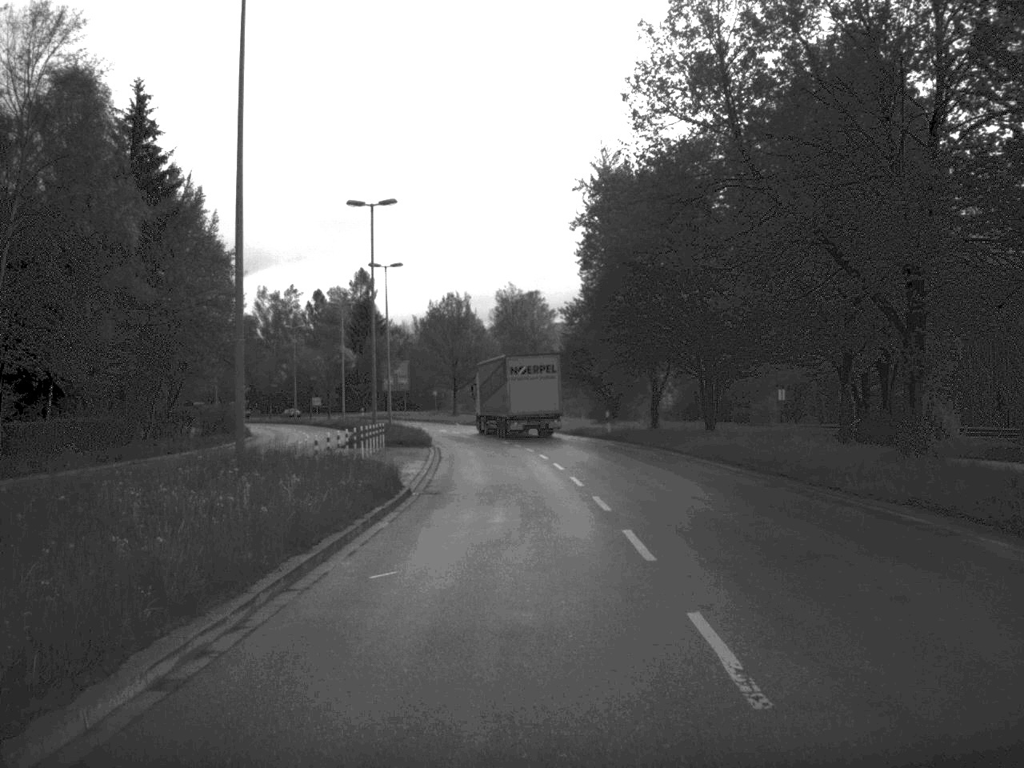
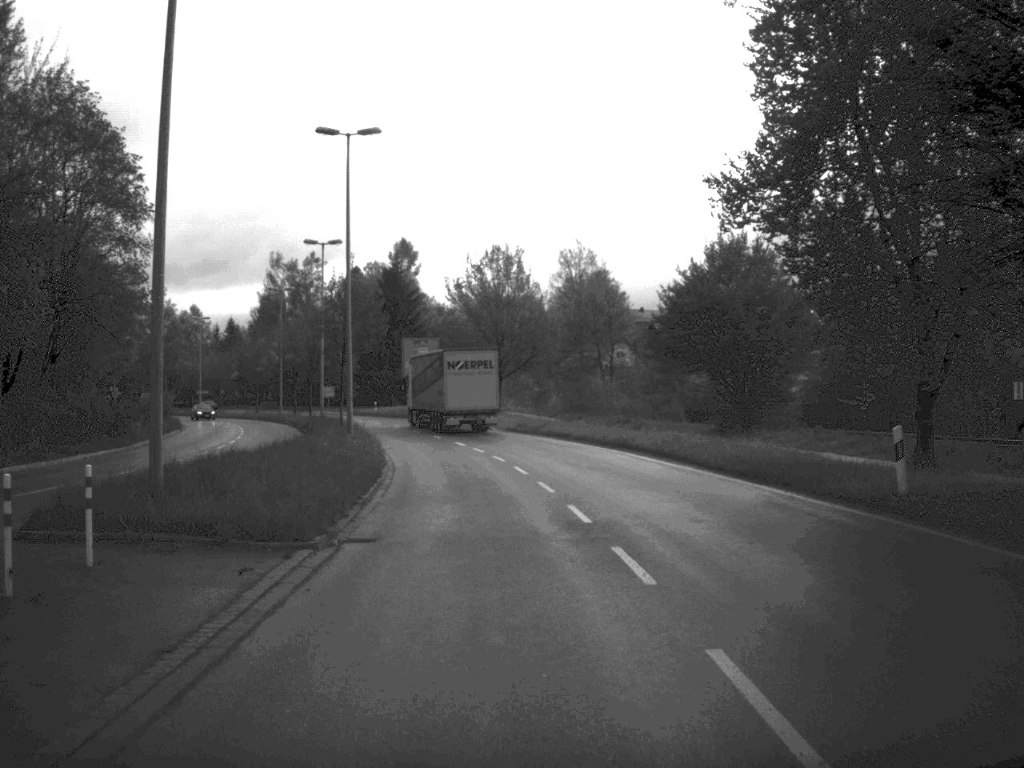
(-0.8, +36.8) m; -3°
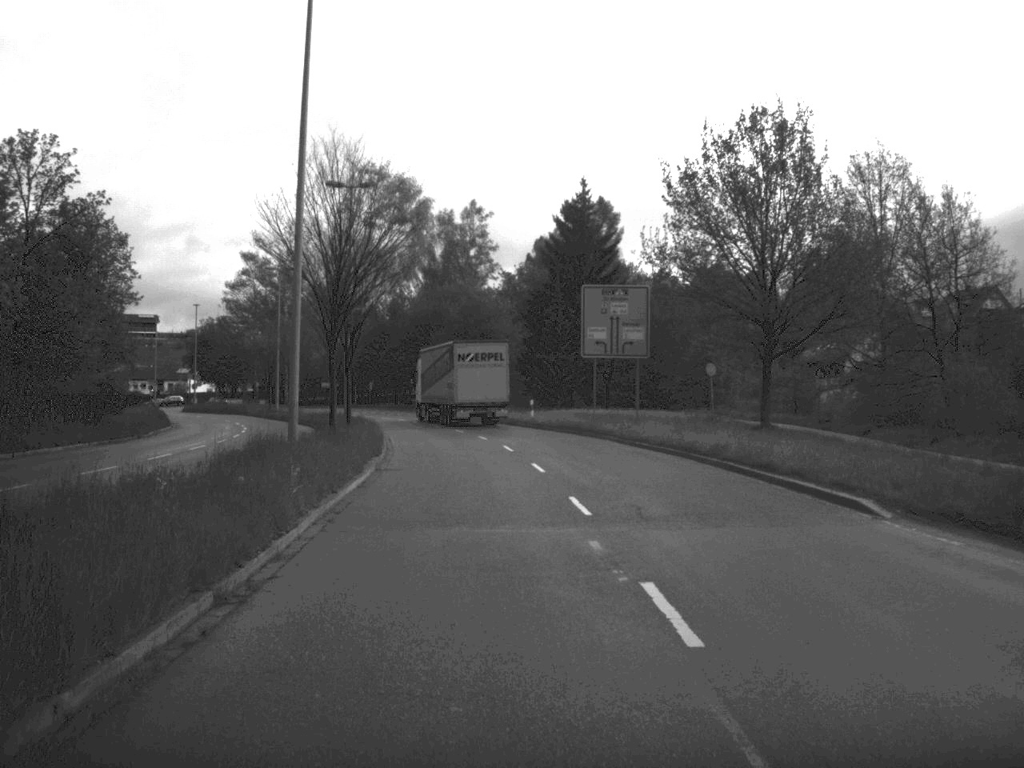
(-3.4, +47.2) m; -9°
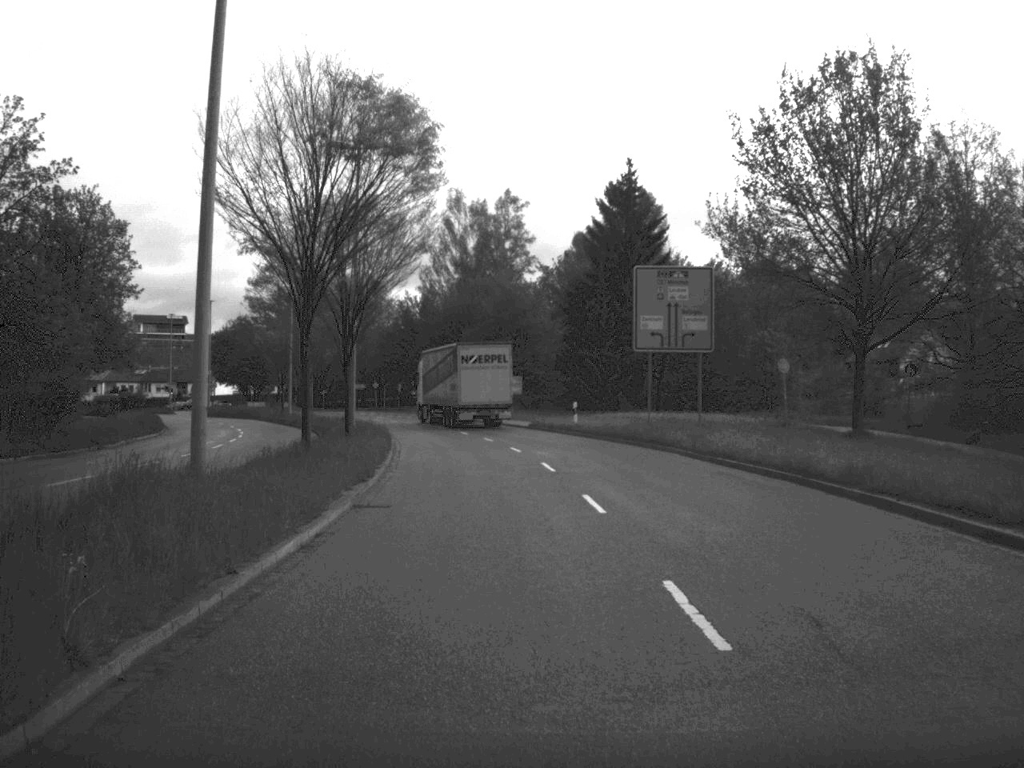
(-0.1, +8.8) m; -2°
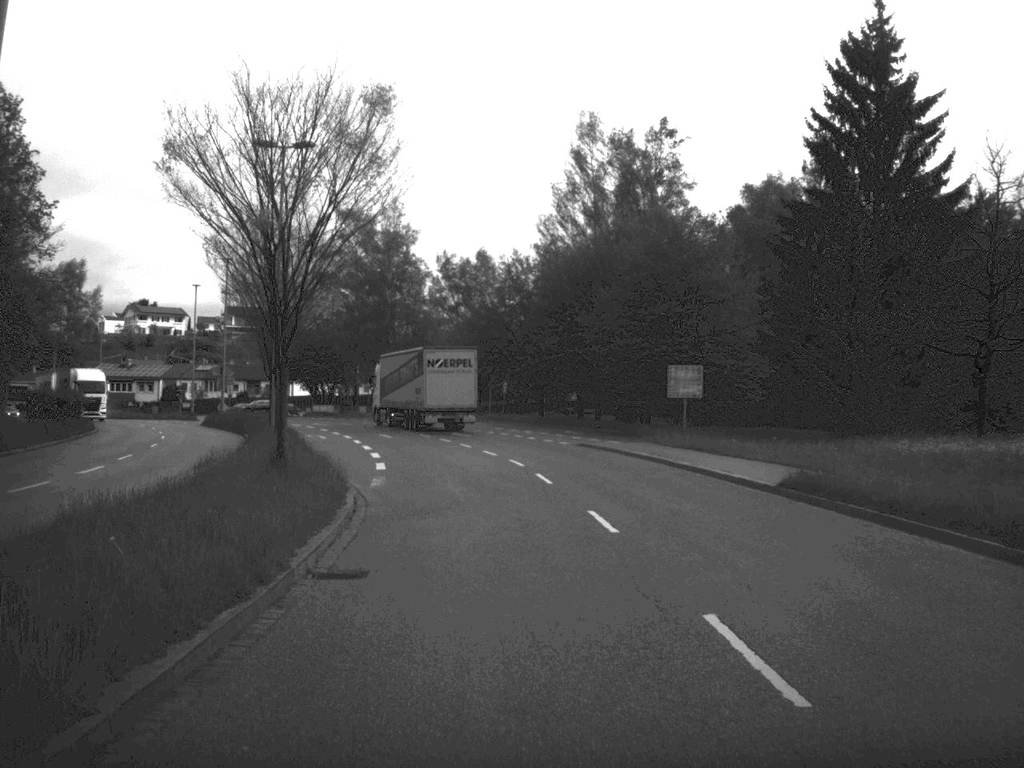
(-1.8, +36.6) m; -6°
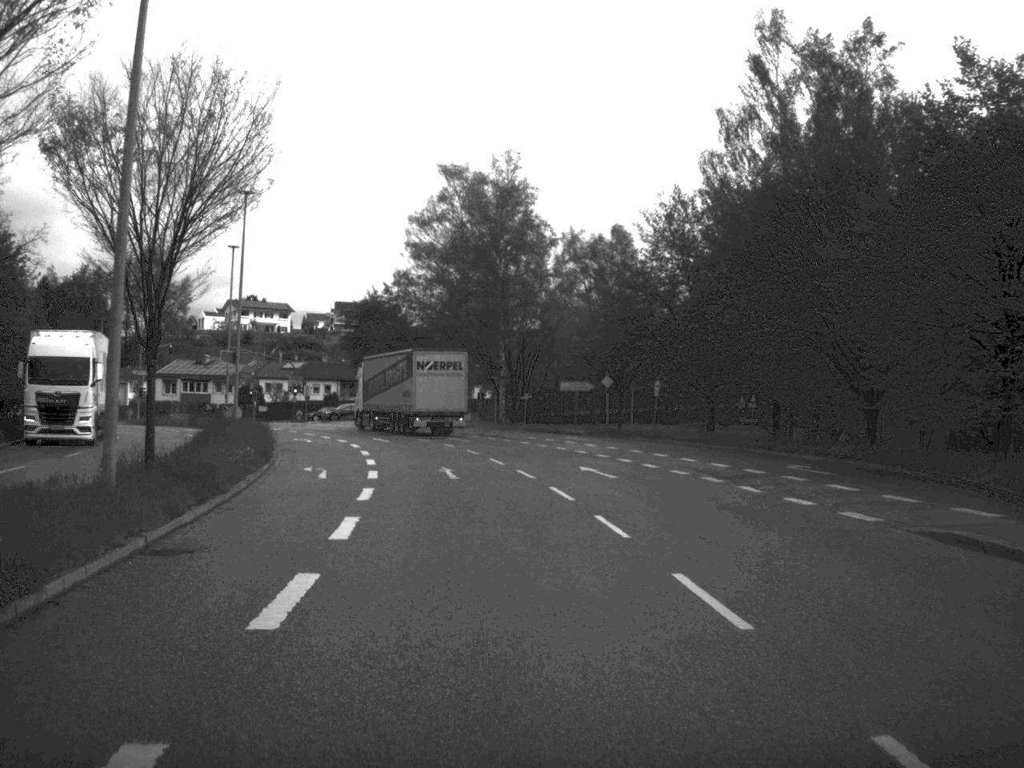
(-1.3, +26.8) m; -6°
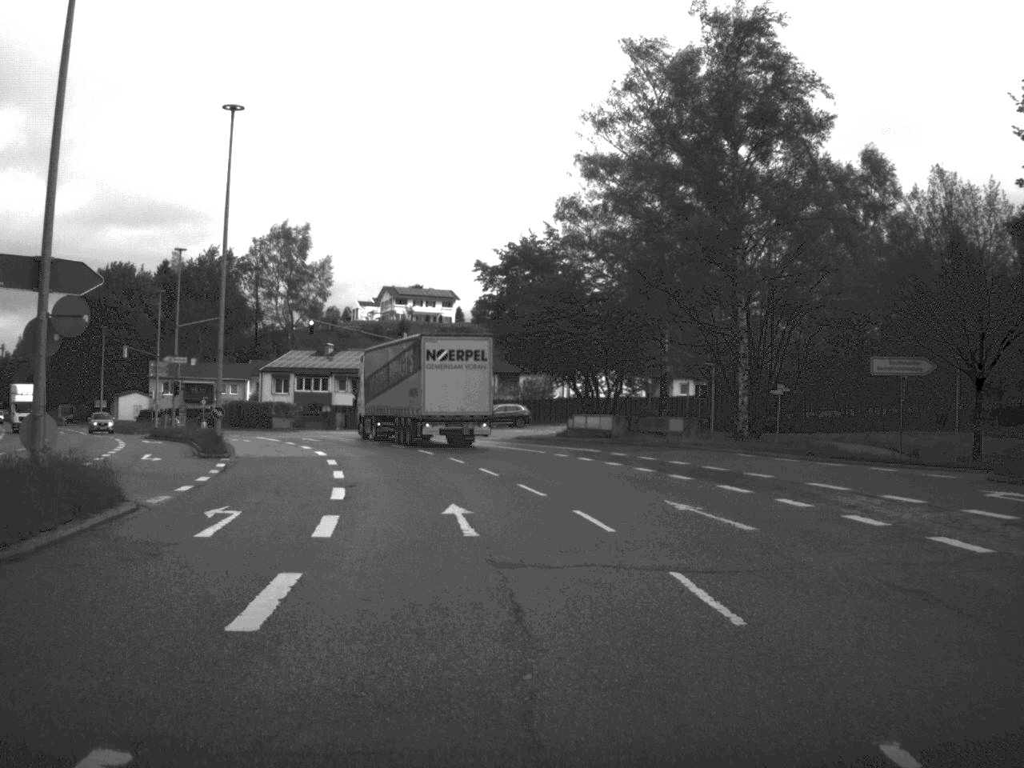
(-2.5, +35.7) m; -8°
